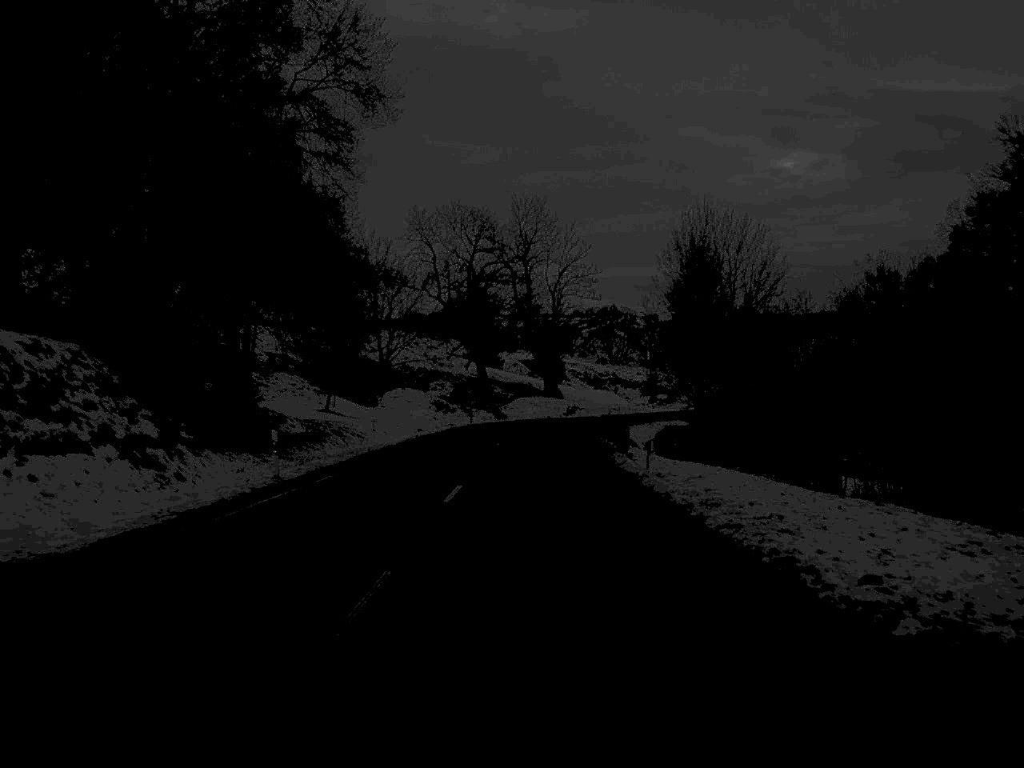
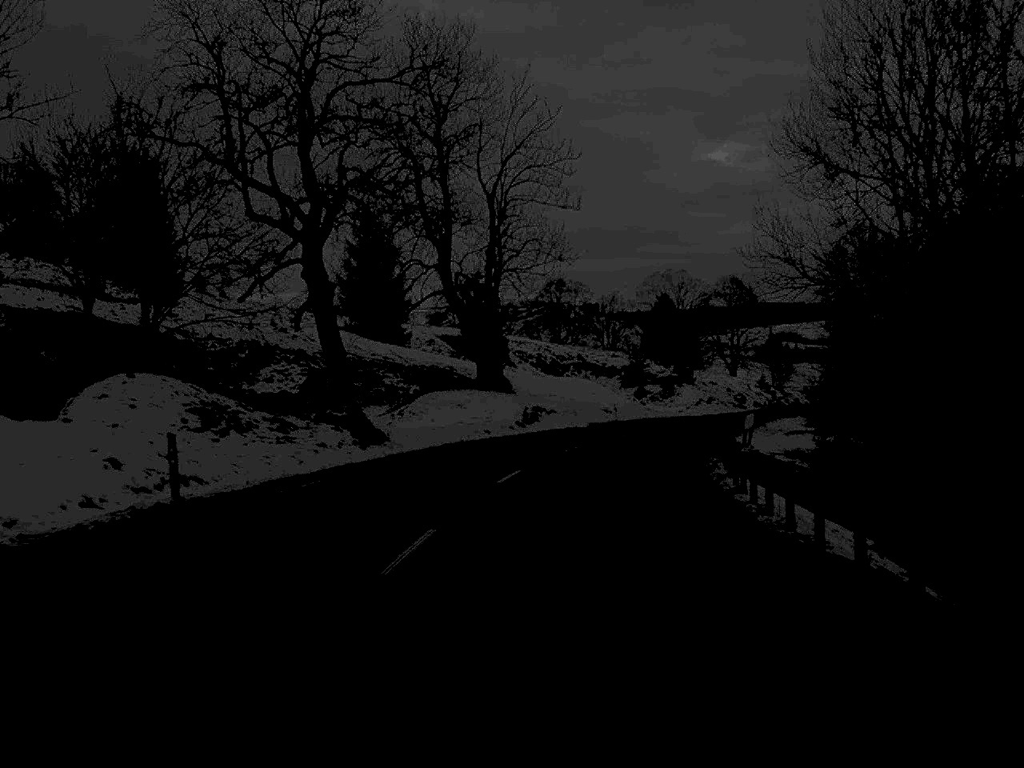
(+0.8, +55.9) m; +3°
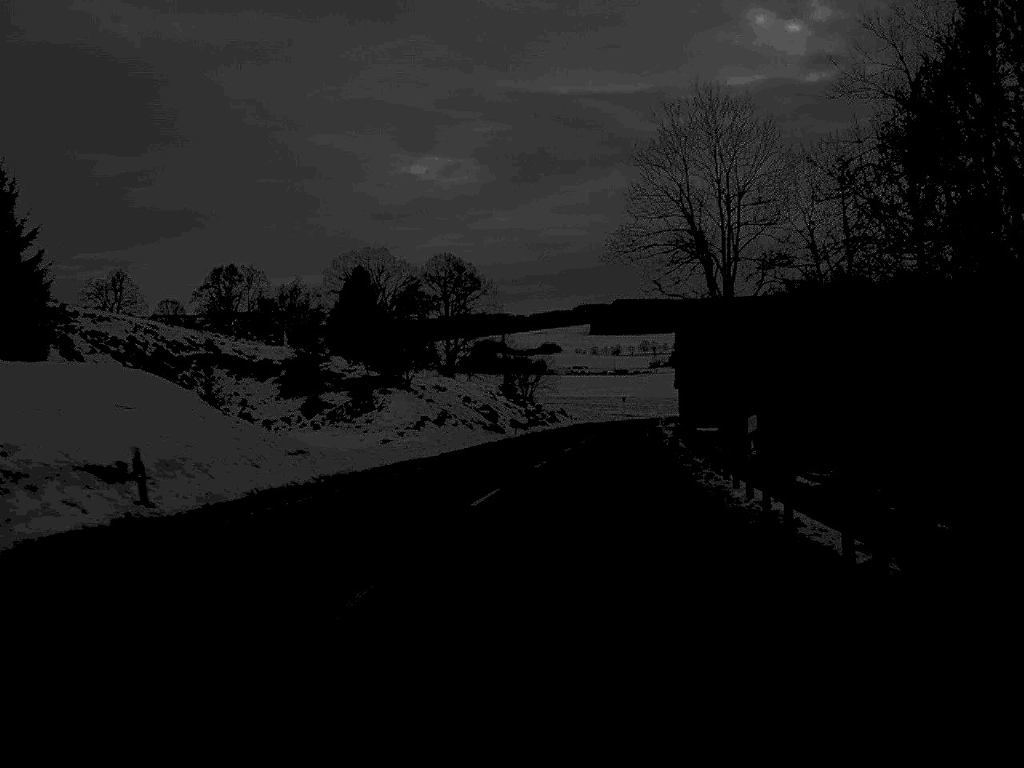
(+5.7, +50.3) m; +14°
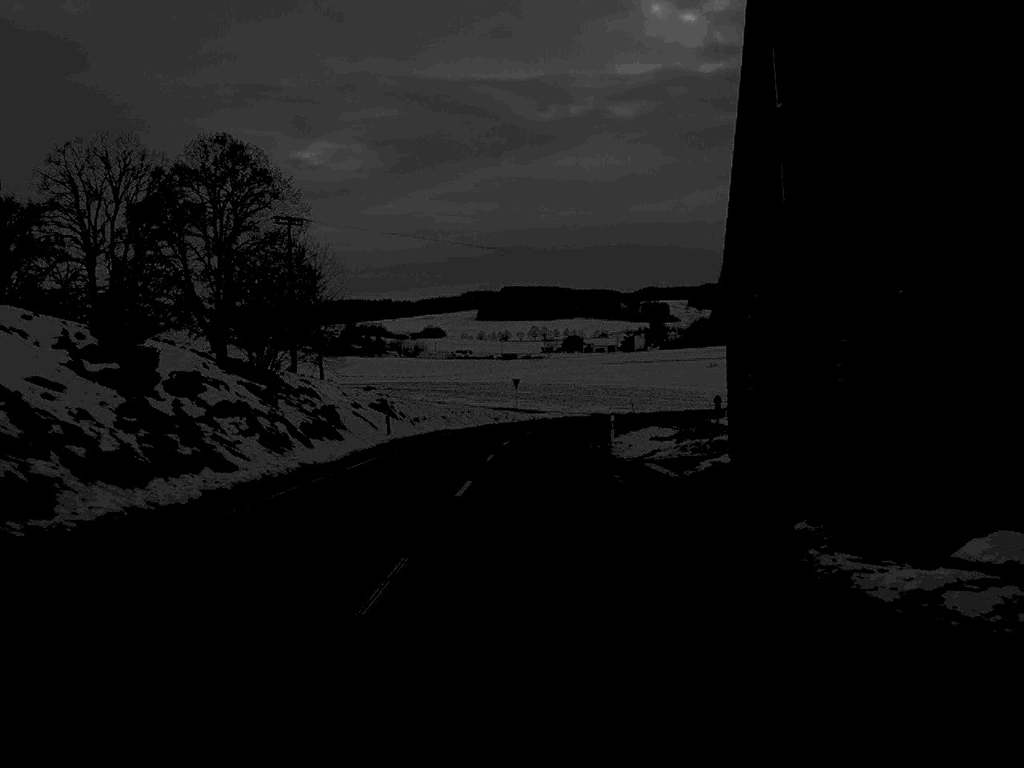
(+4.7, +69.8) m; +5°
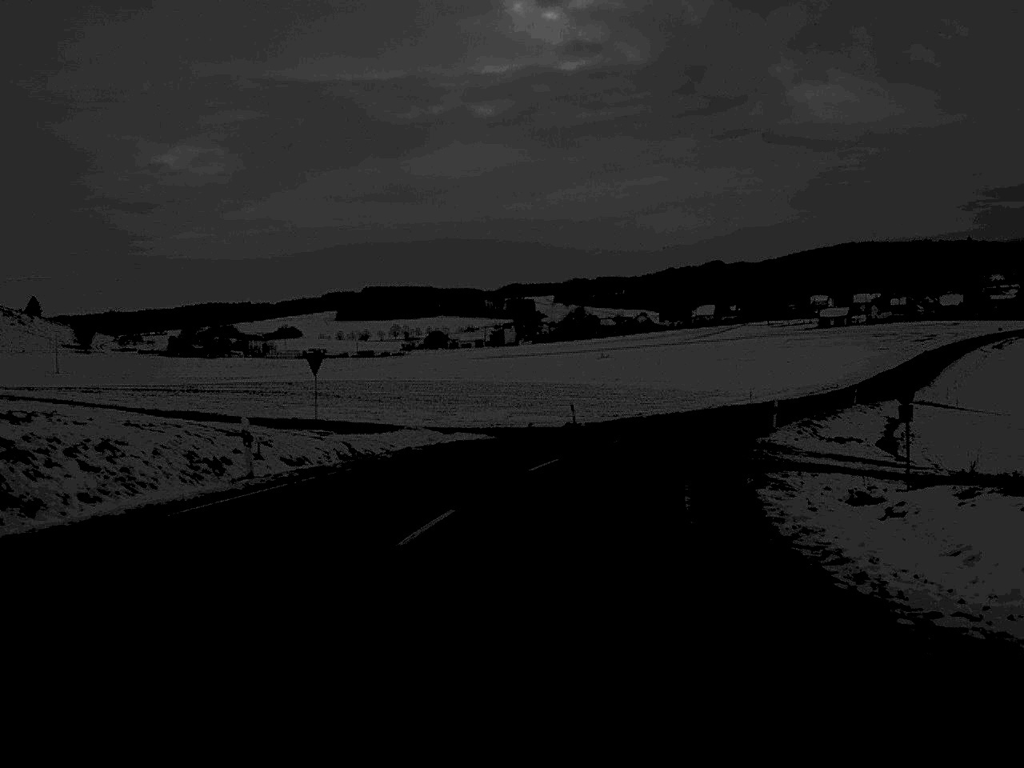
(+1.6, +54.8) m; +6°
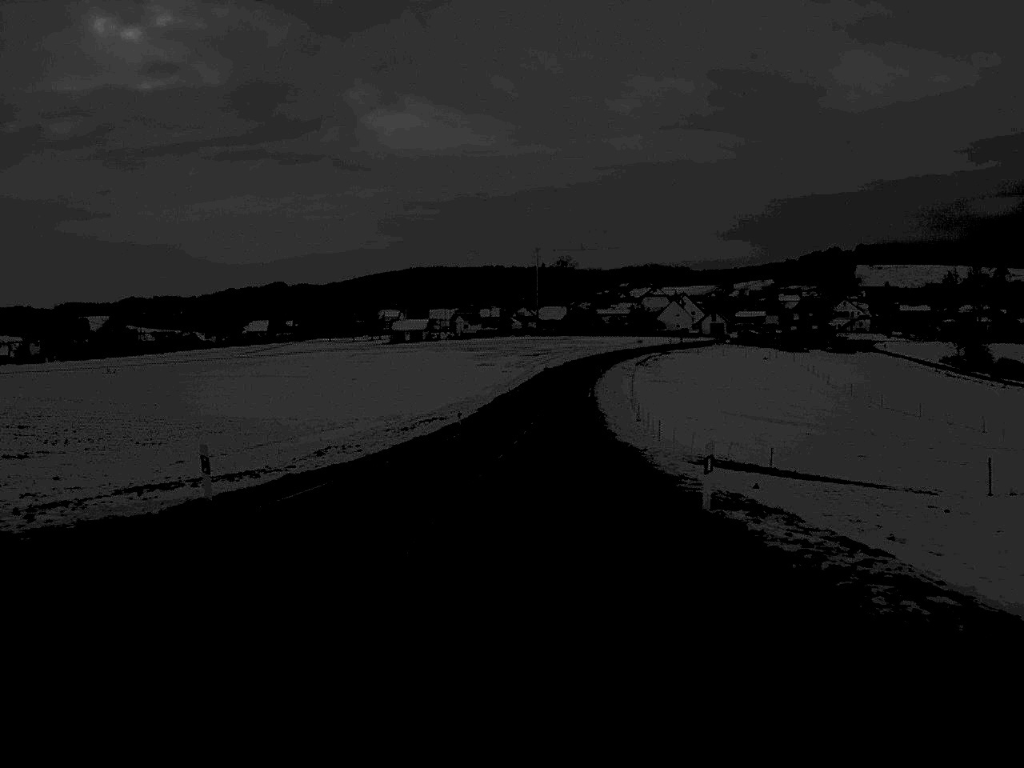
(+13.7, +69.0) m; +19°
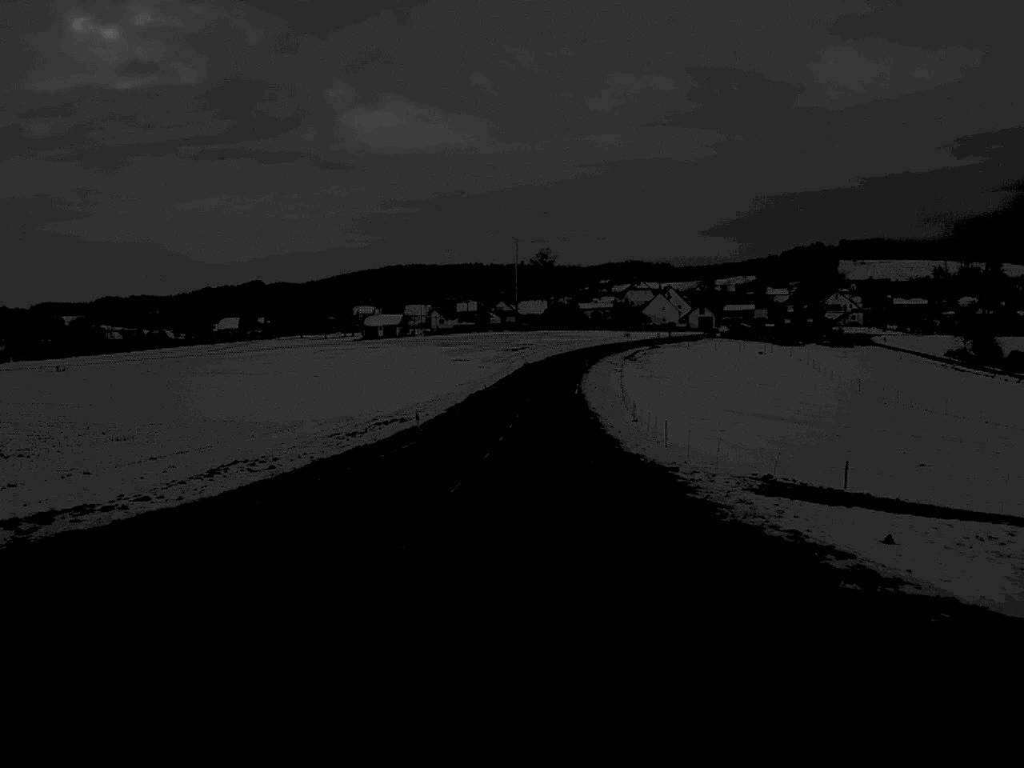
(+0.1, +14.7) m; +1°
